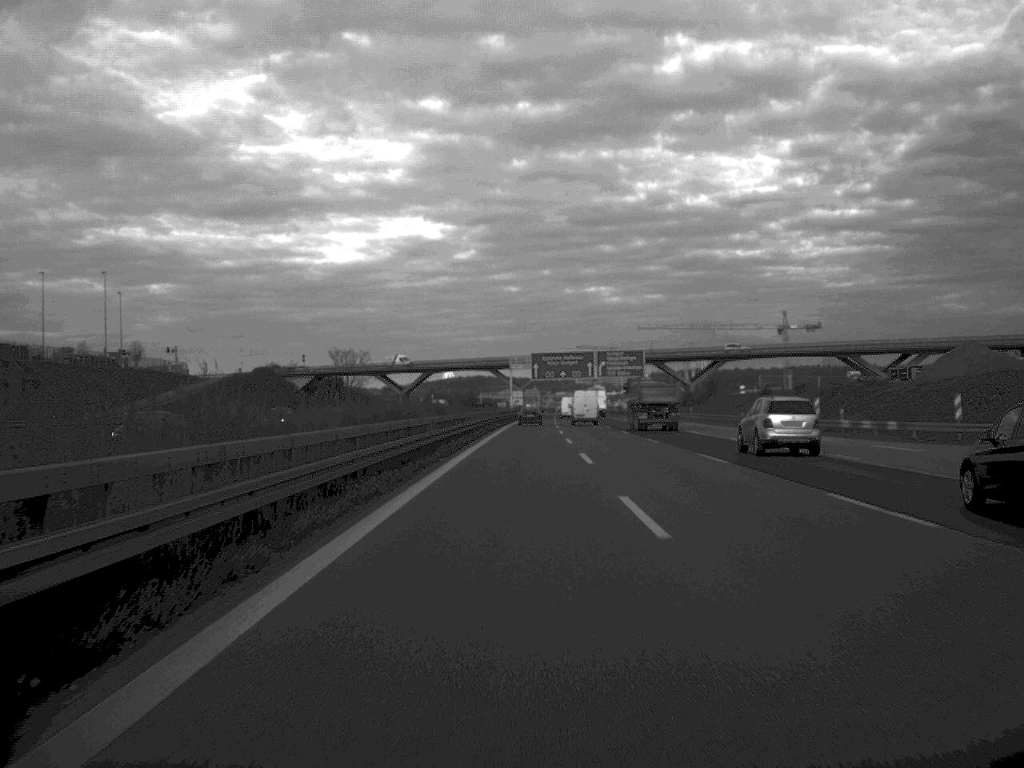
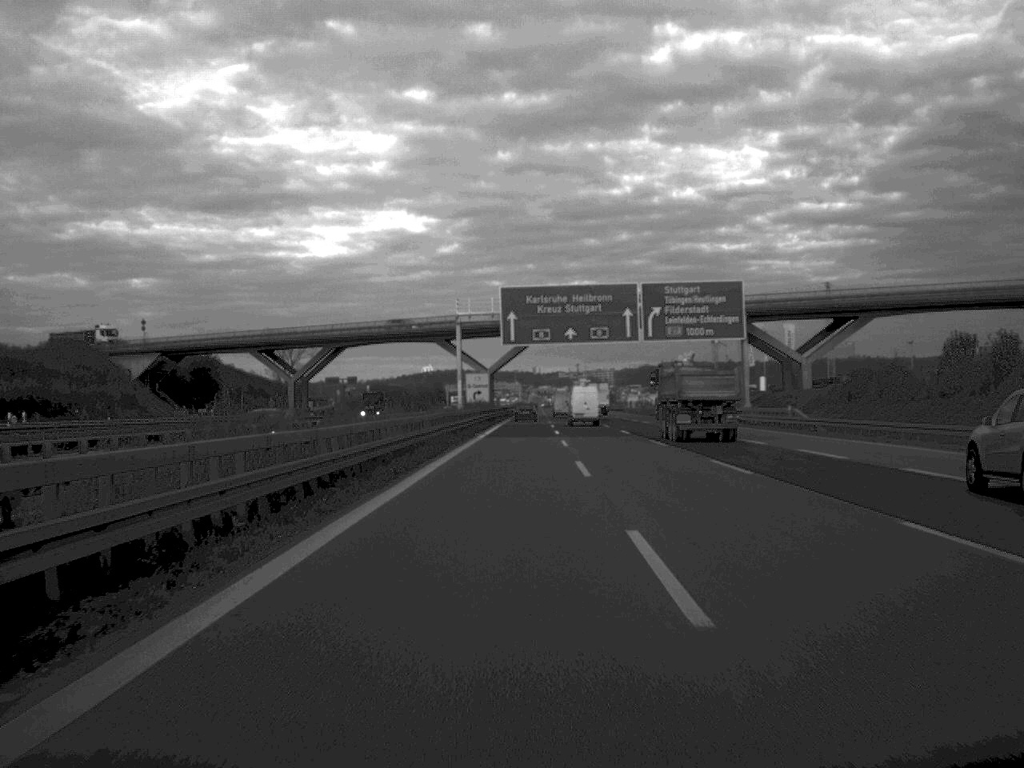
(+1.0, +95.5) m; +1°
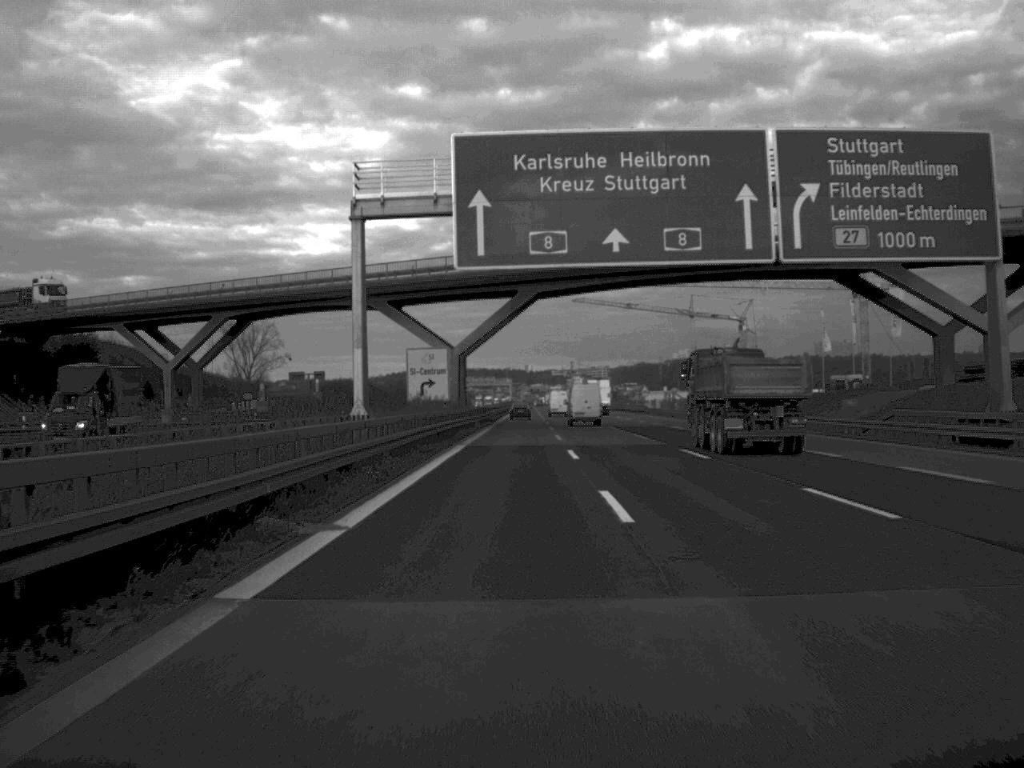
(+0.1, +47.2) m; 0°
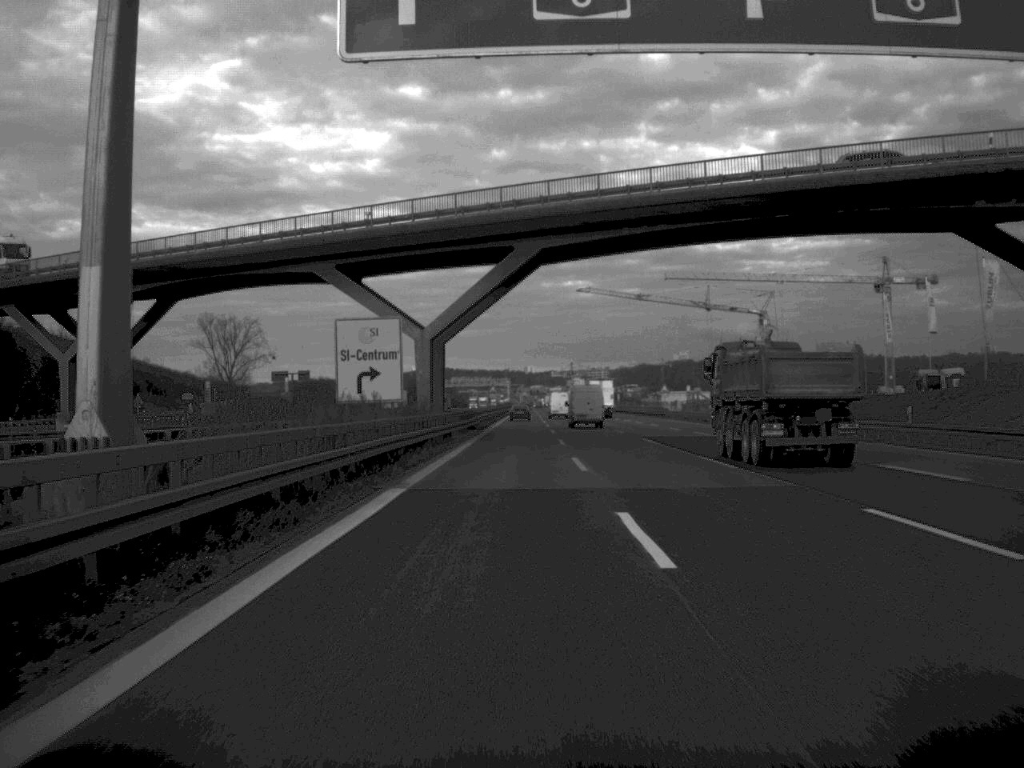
(0.0, +22.5) m; 0°
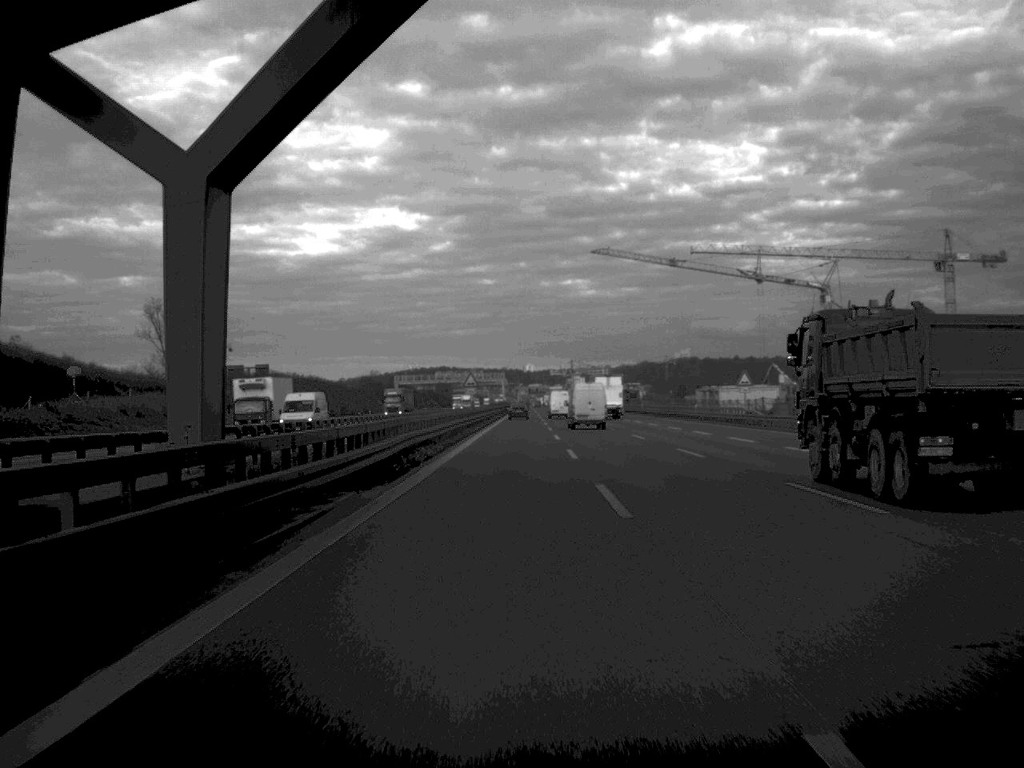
(0.0, +48.2) m; 0°
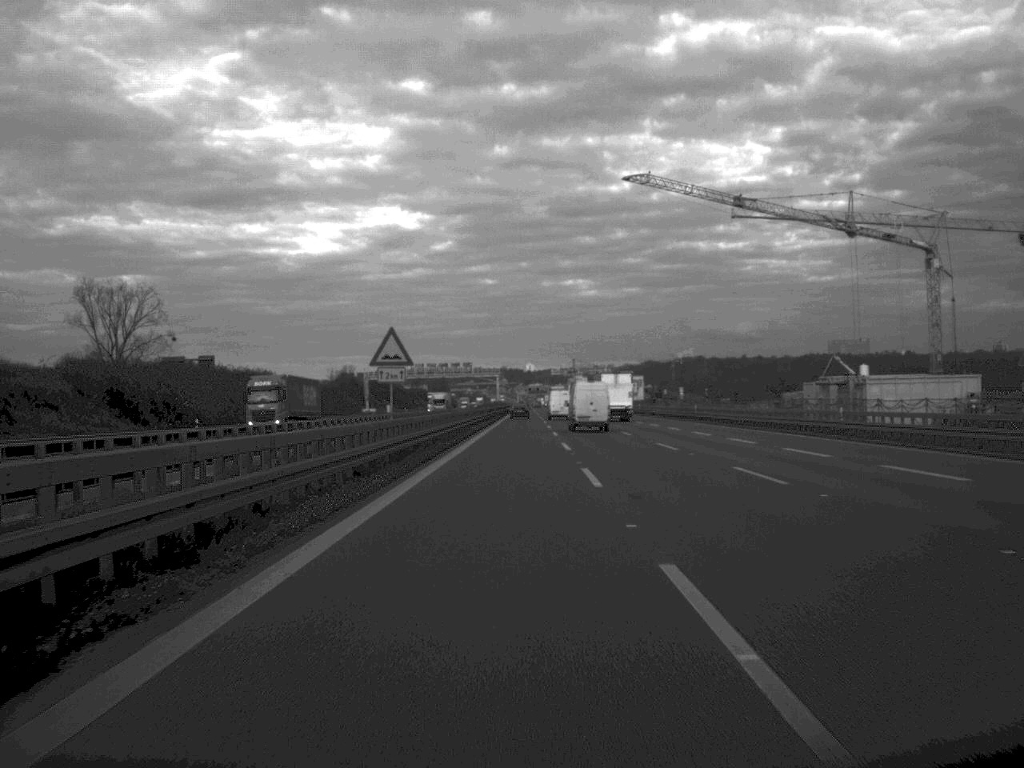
(0.0, +47.2) m; 0°
